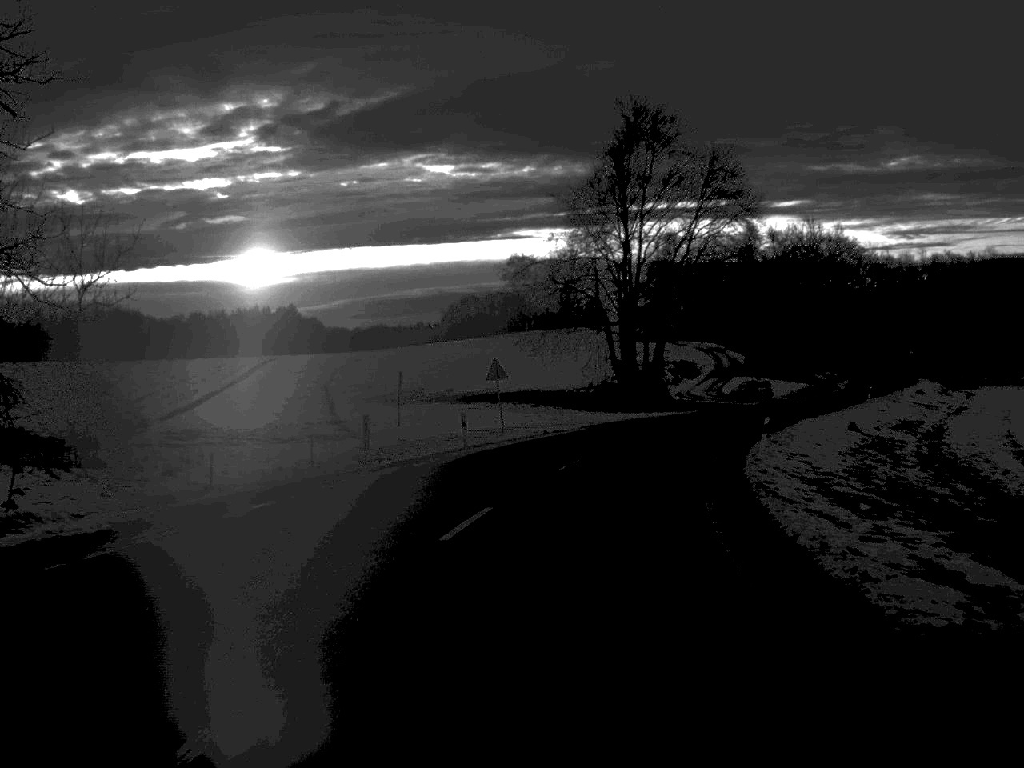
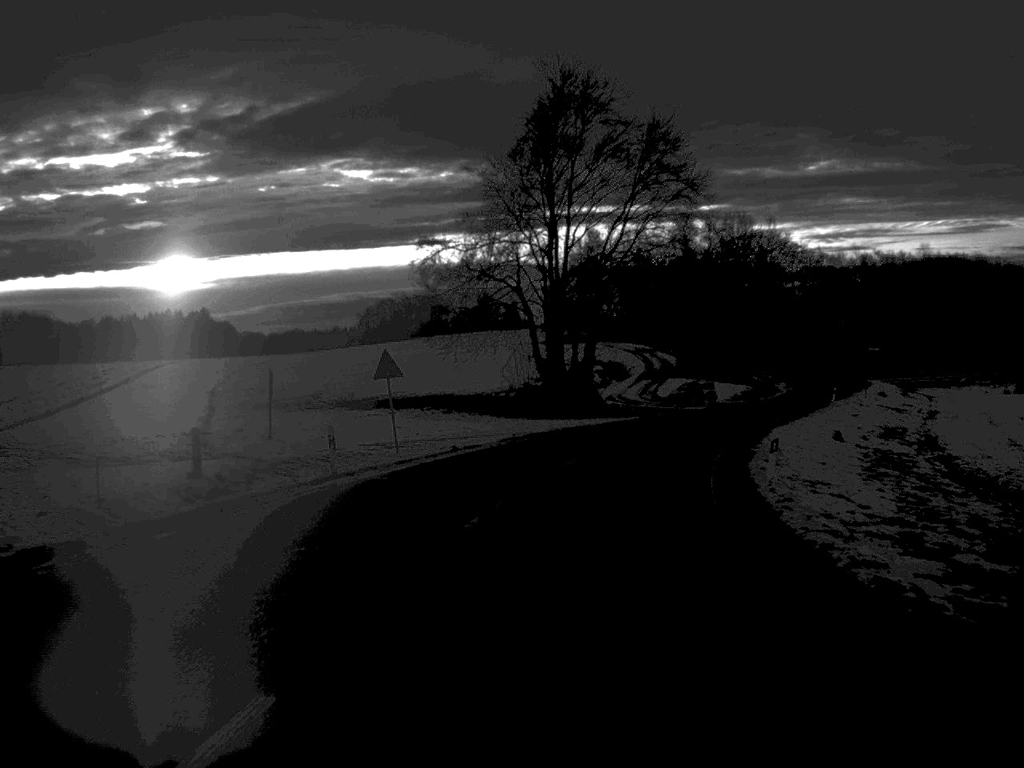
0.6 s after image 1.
(+0.4, +11.1) m; +4°
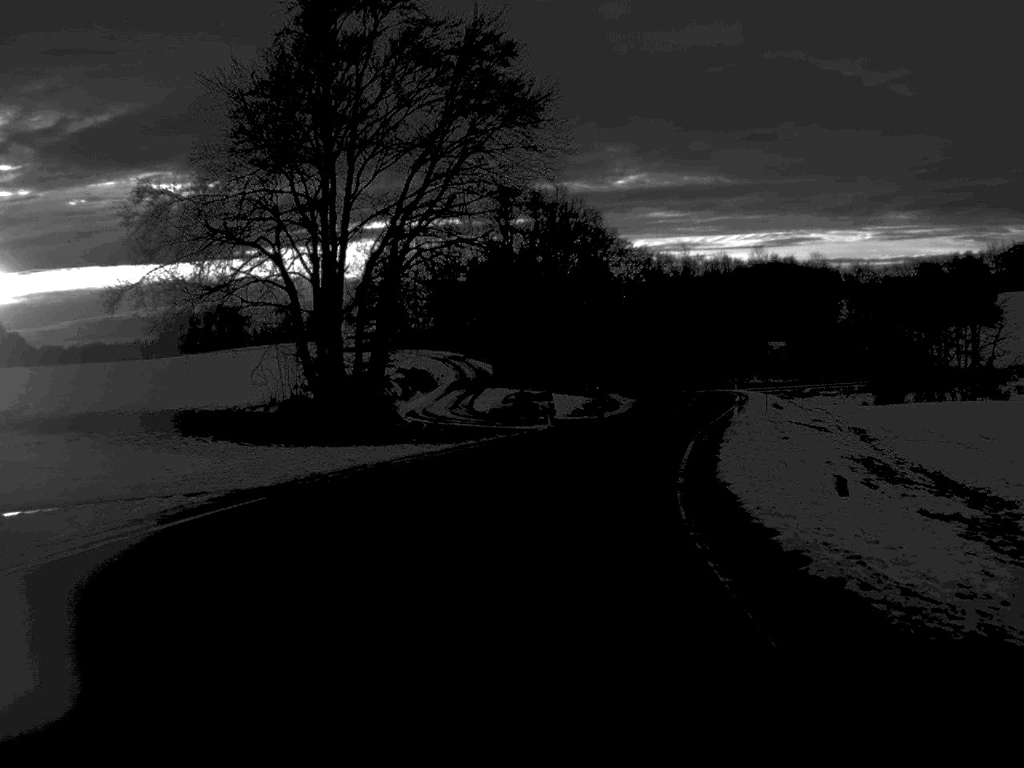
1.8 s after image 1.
(+1.7, +22.6) m; +9°
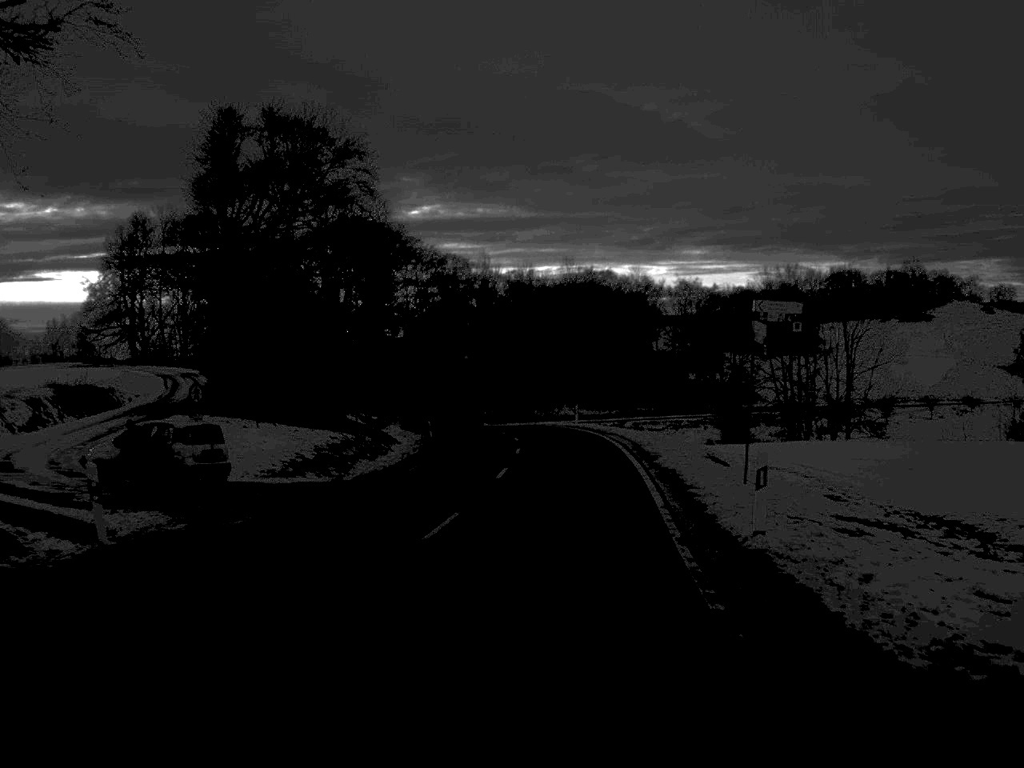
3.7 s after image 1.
(+3.2, +35.9) m; +9°
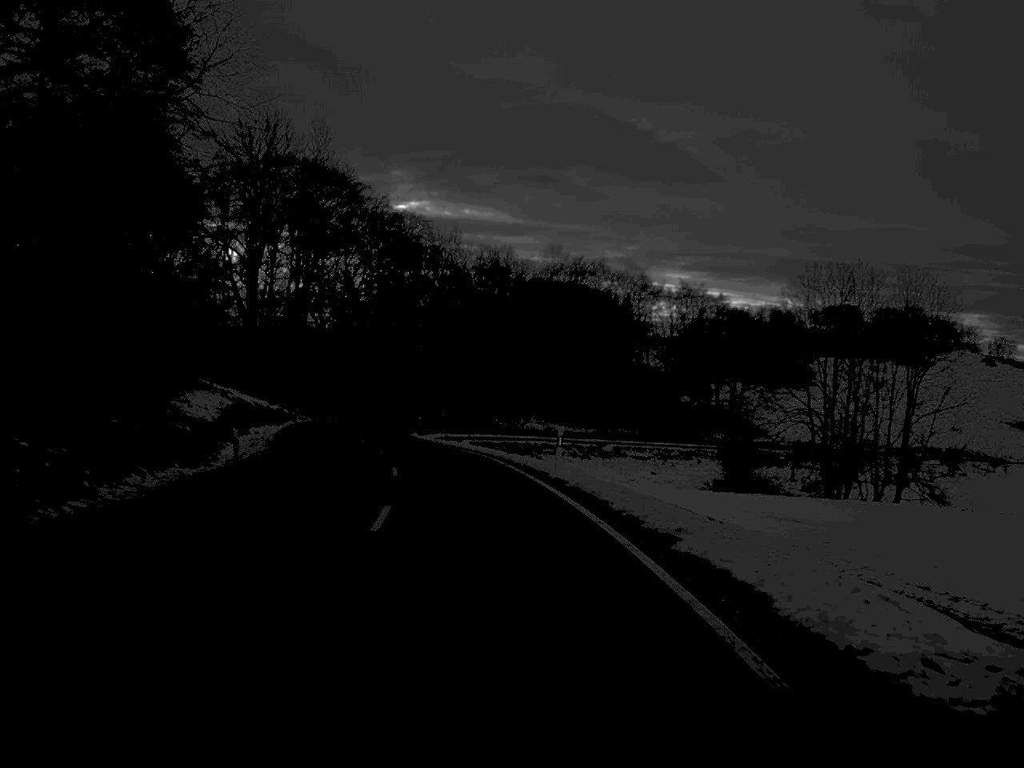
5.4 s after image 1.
(+1.0, +34.7) m; +1°
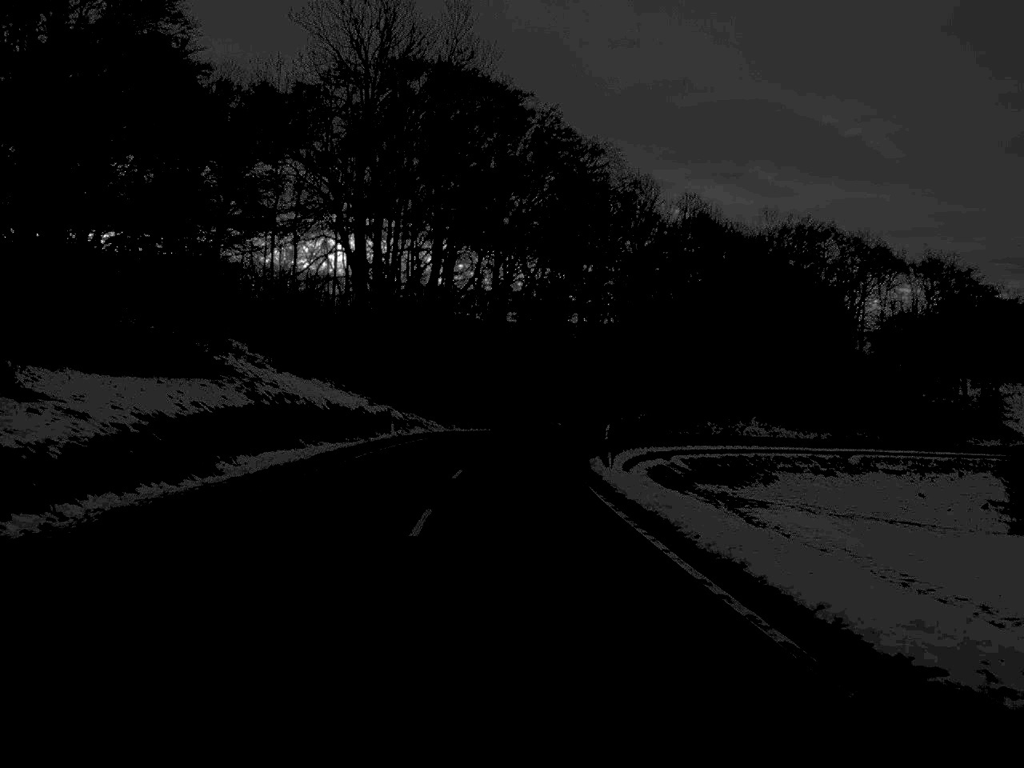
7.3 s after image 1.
(-2.8, +36.3) m; -8°
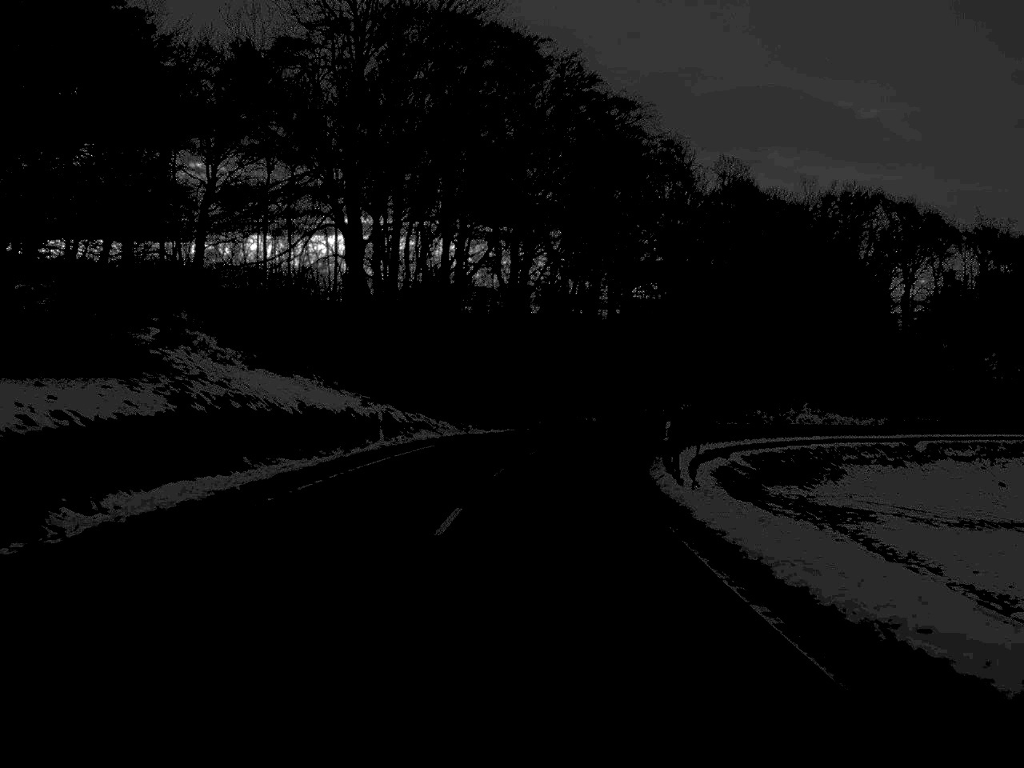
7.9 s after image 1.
(-0.1, +11.9) m; -1°
